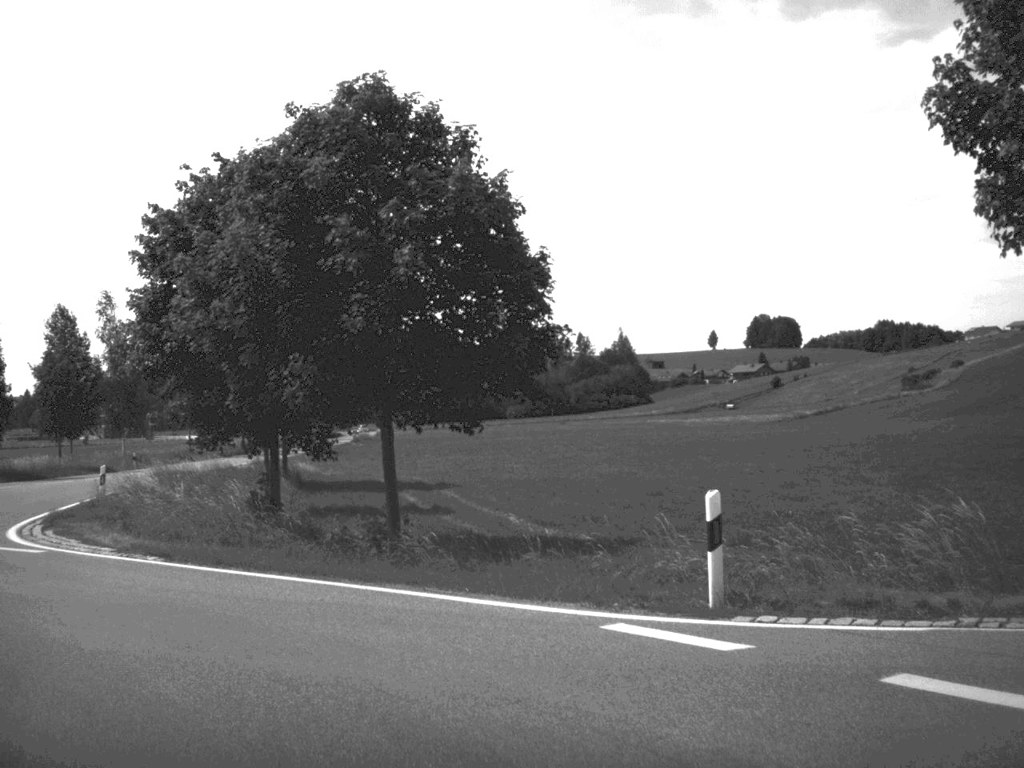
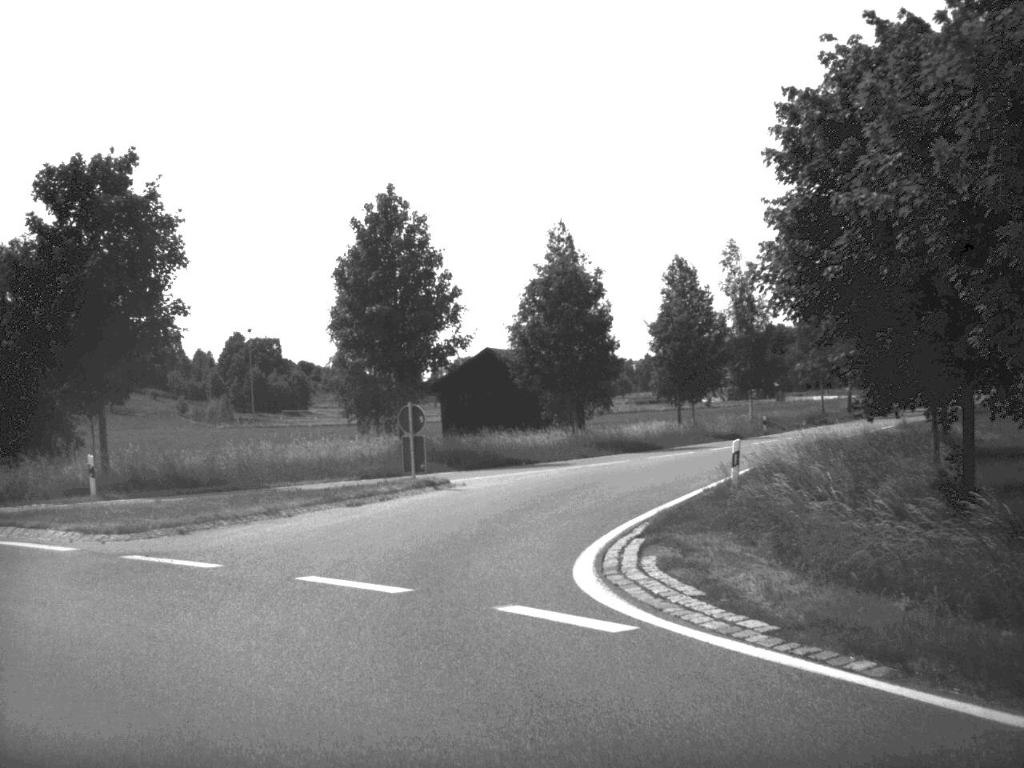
(-2.2, +8.3) m; -27°
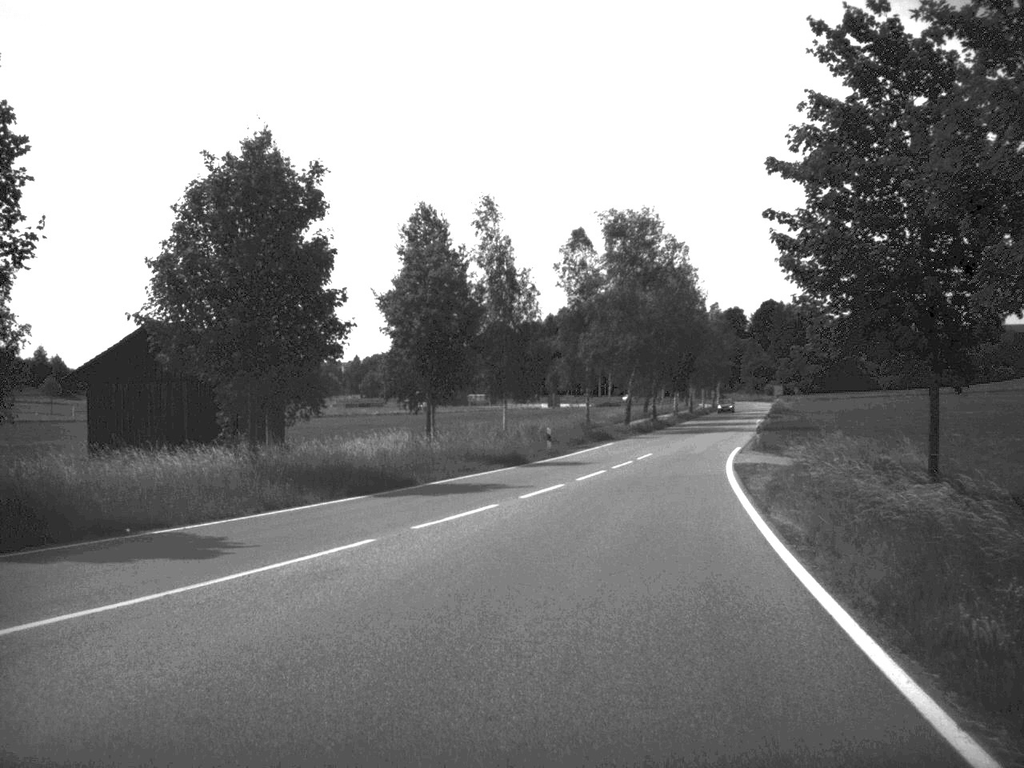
(+1.4, +22.8) m; +14°
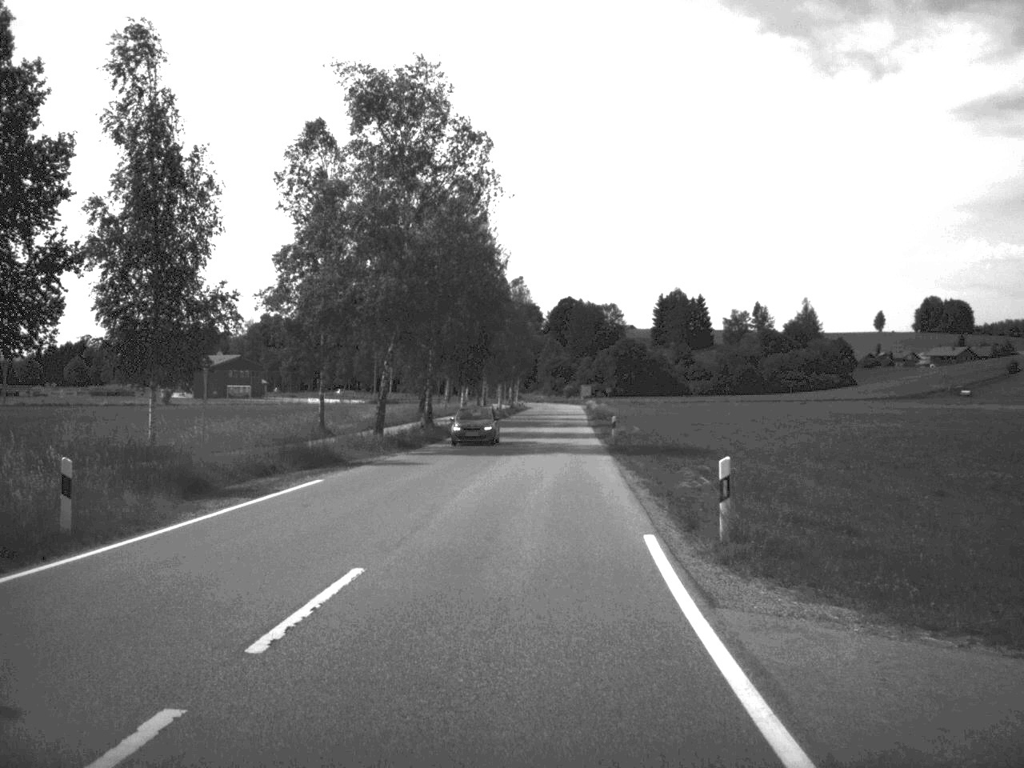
(+3.5, +31.8) m; +9°
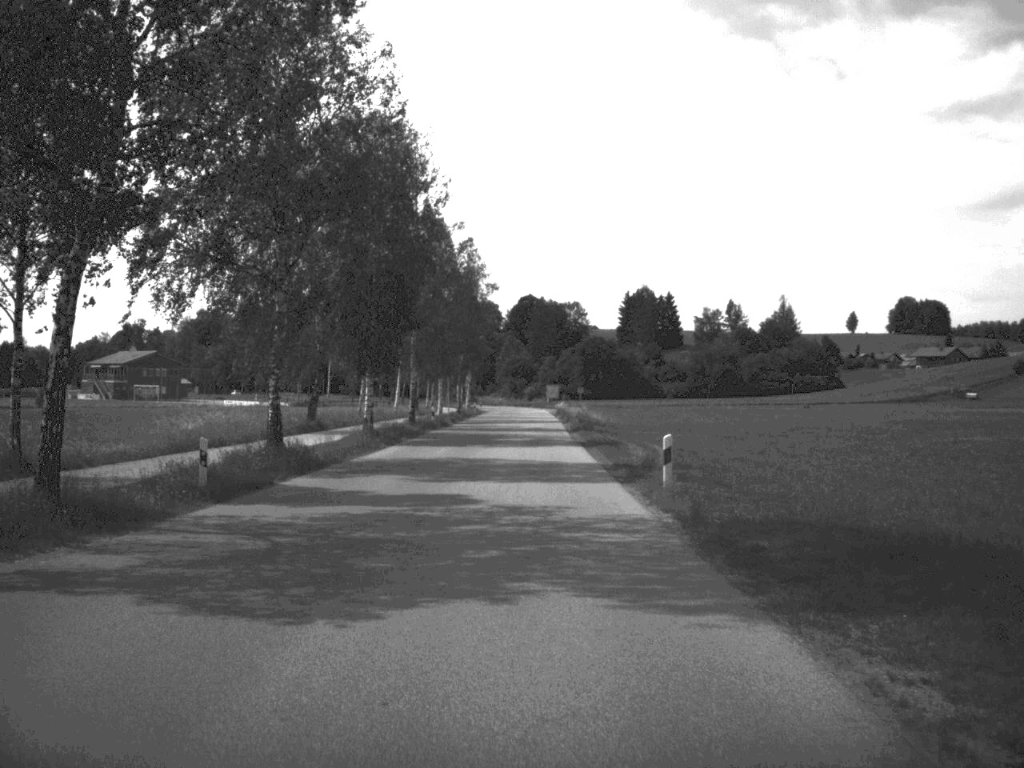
(+0.5, +29.6) m; +2°
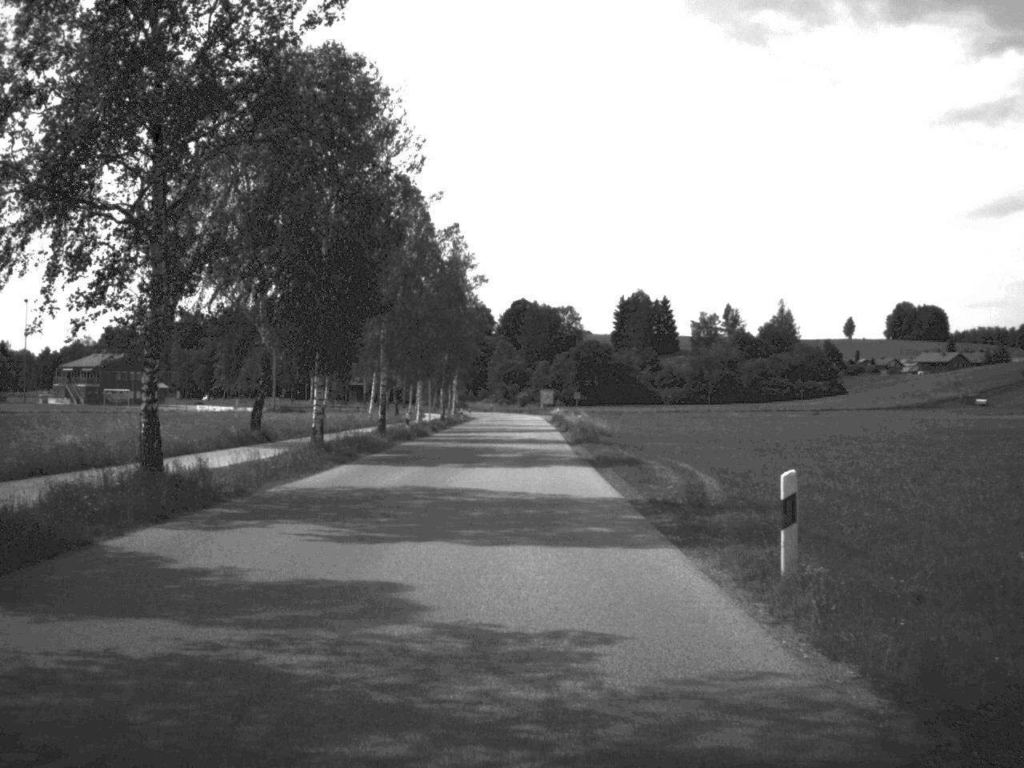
(0.0, +10.0) m; 0°
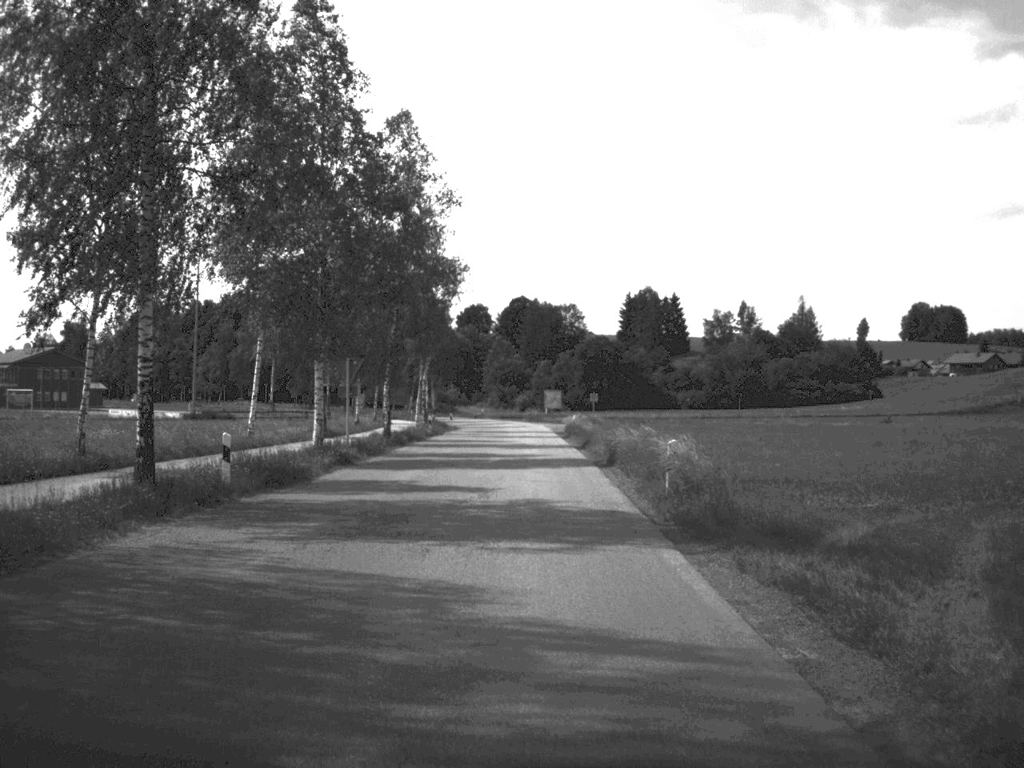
(0.0, +32.4) m; 0°
